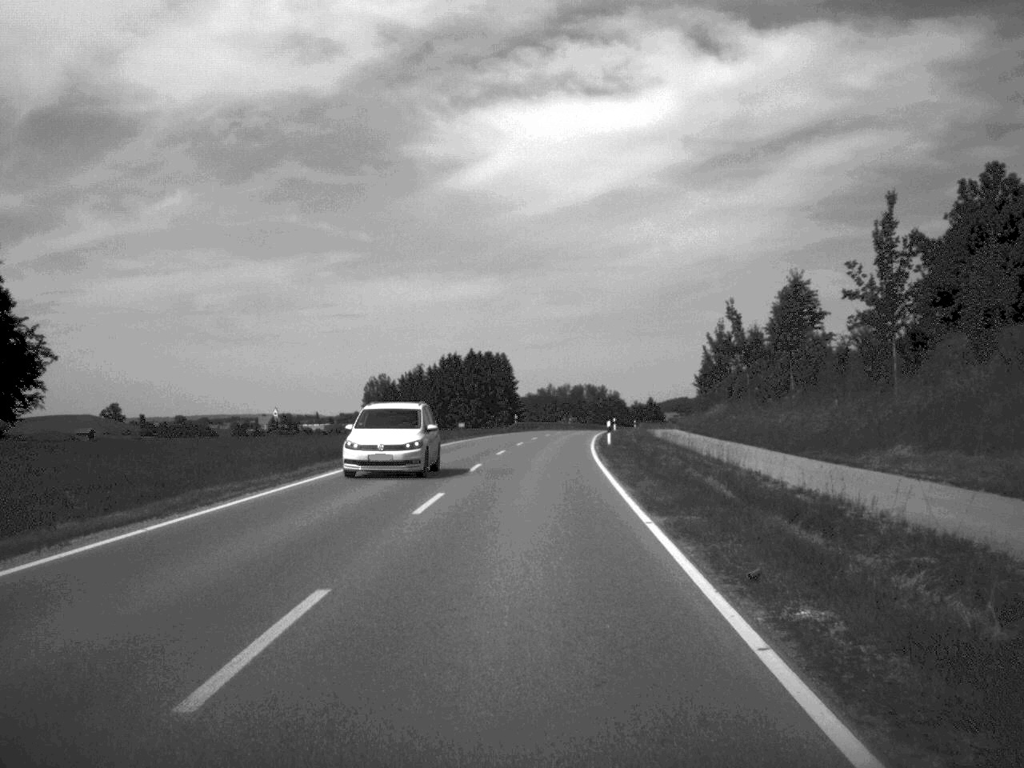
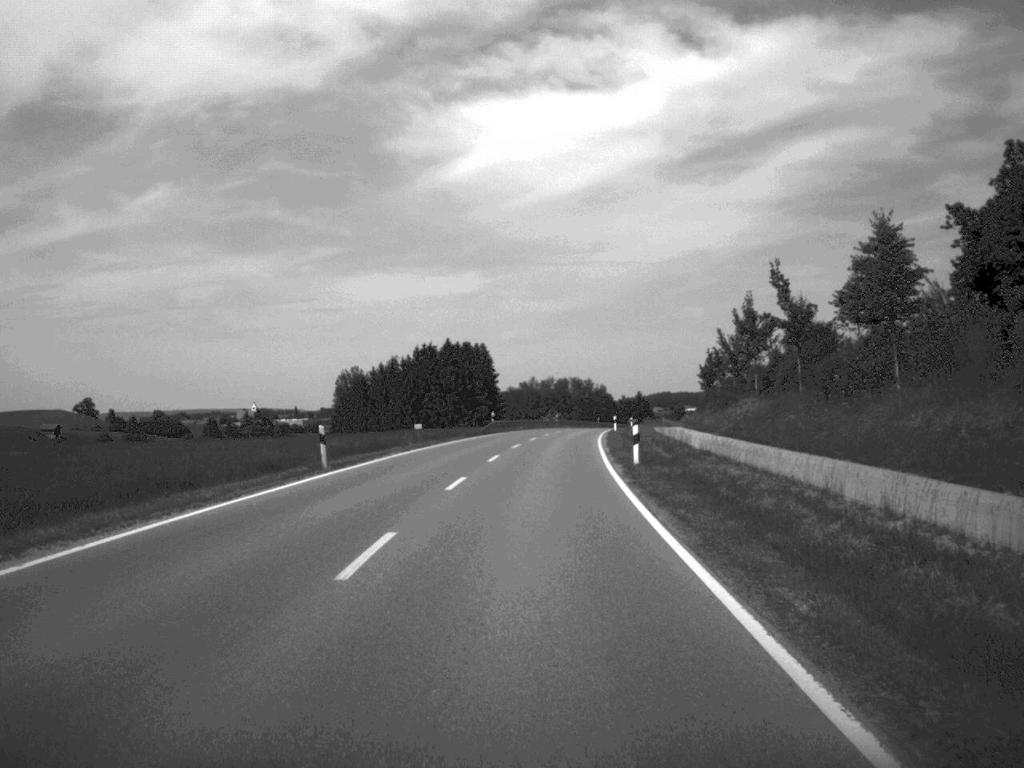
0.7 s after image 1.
(+0.1, +18.9) m; +1°
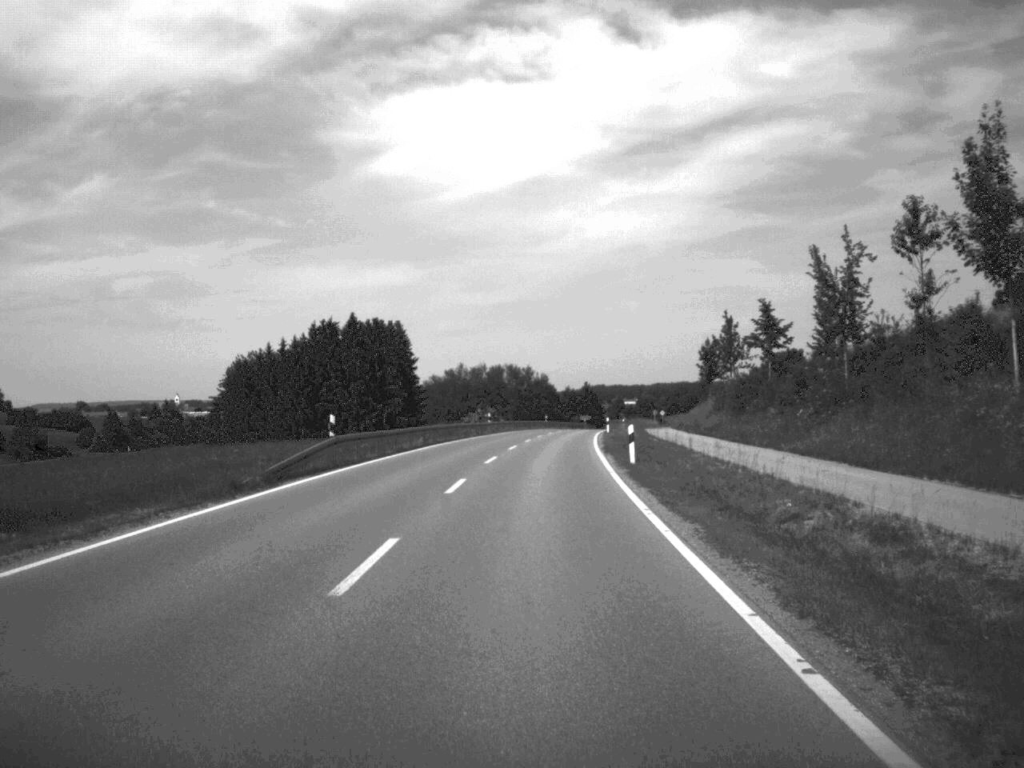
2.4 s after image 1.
(+1.2, +47.6) m; +3°
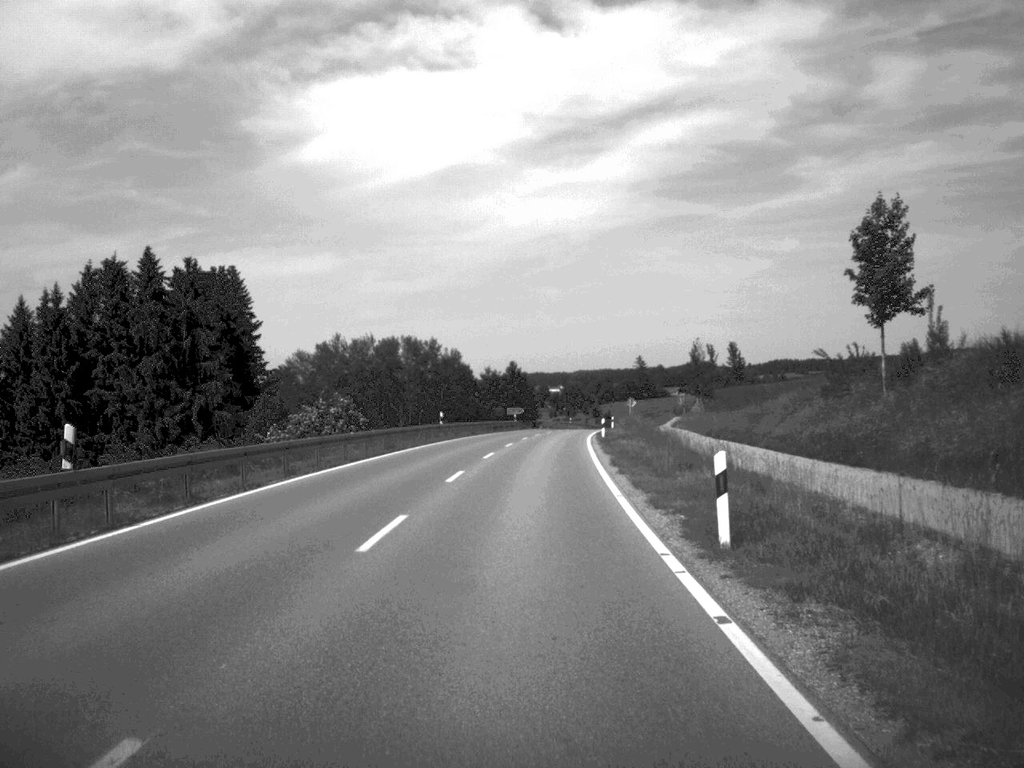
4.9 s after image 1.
(+2.2, +67.2) m; +3°
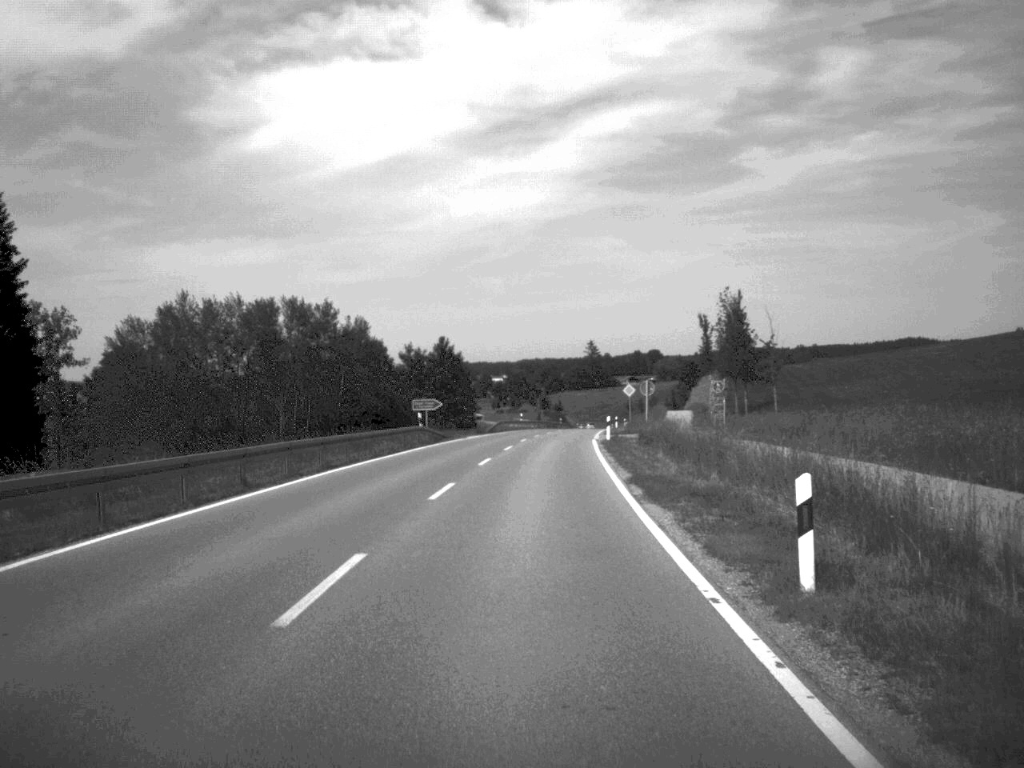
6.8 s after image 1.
(+1.1, +51.5) m; +2°
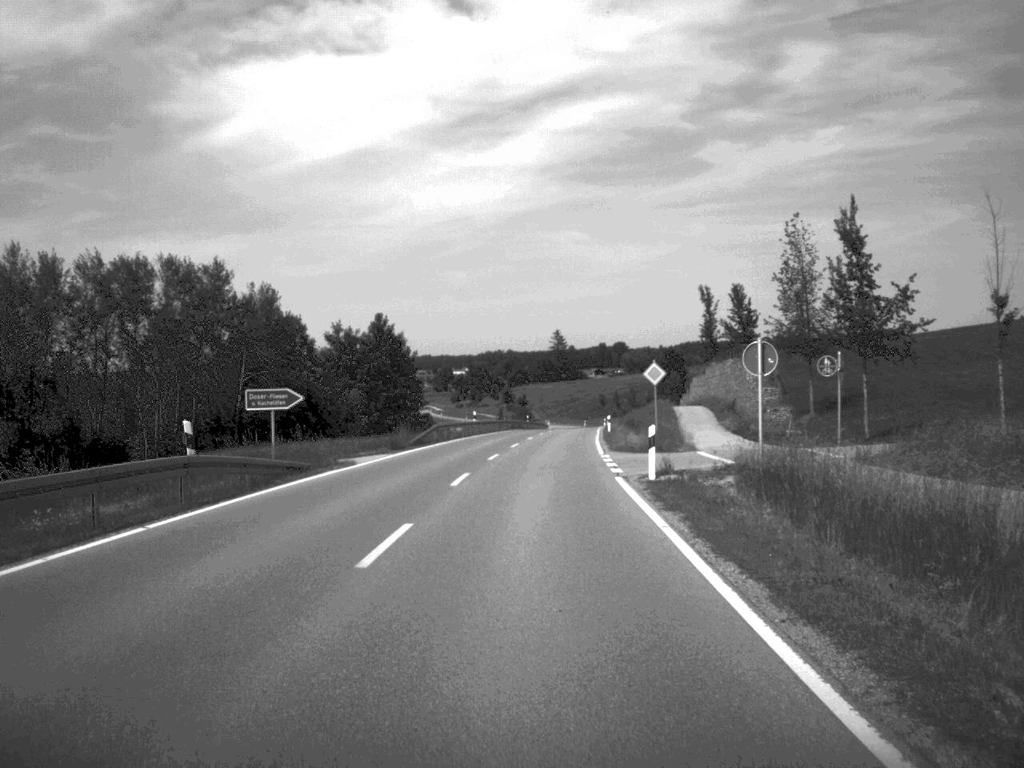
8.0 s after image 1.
(+0.5, +31.9) m; +2°
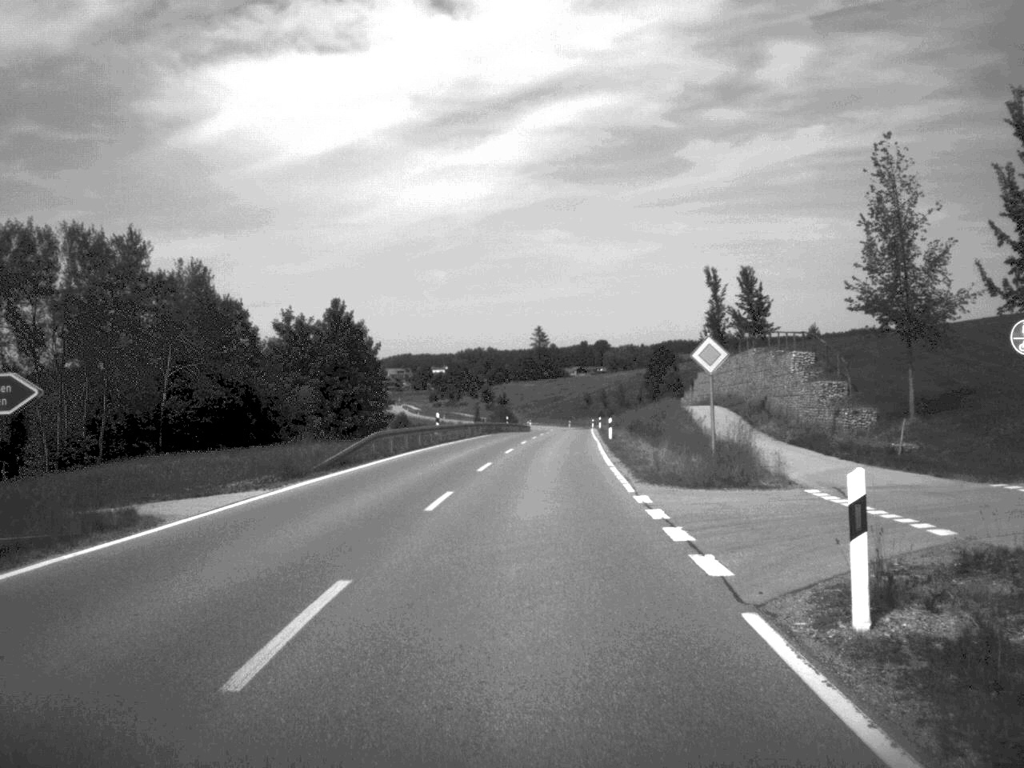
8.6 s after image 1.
(+0.1, +16.7) m; +1°
